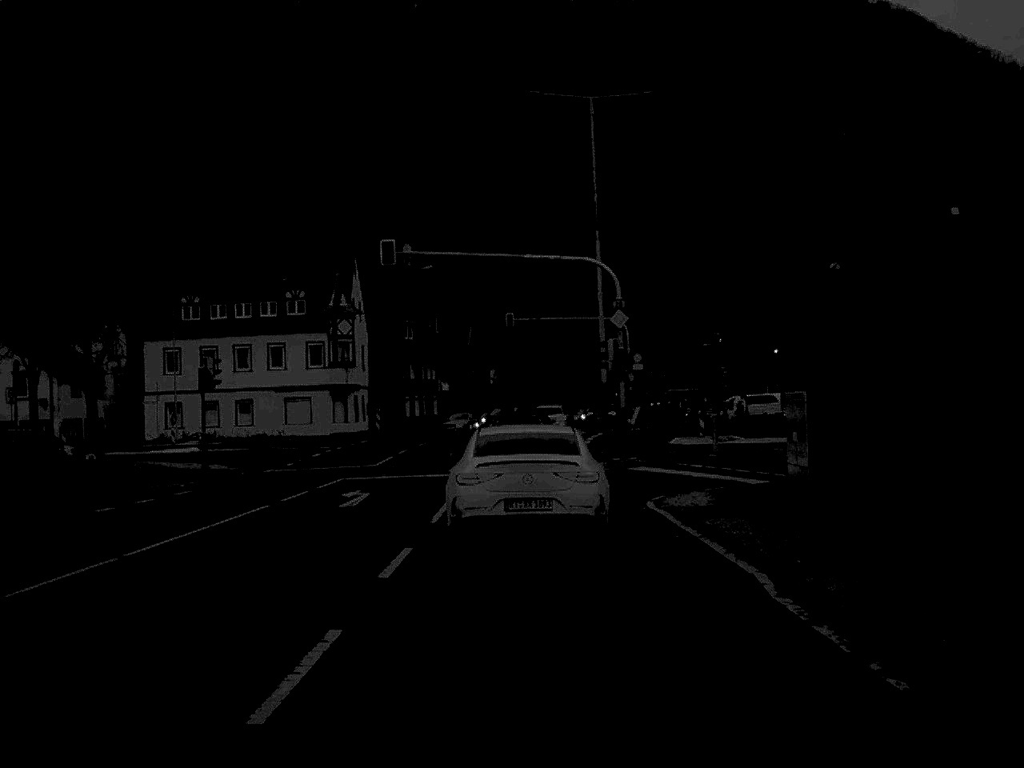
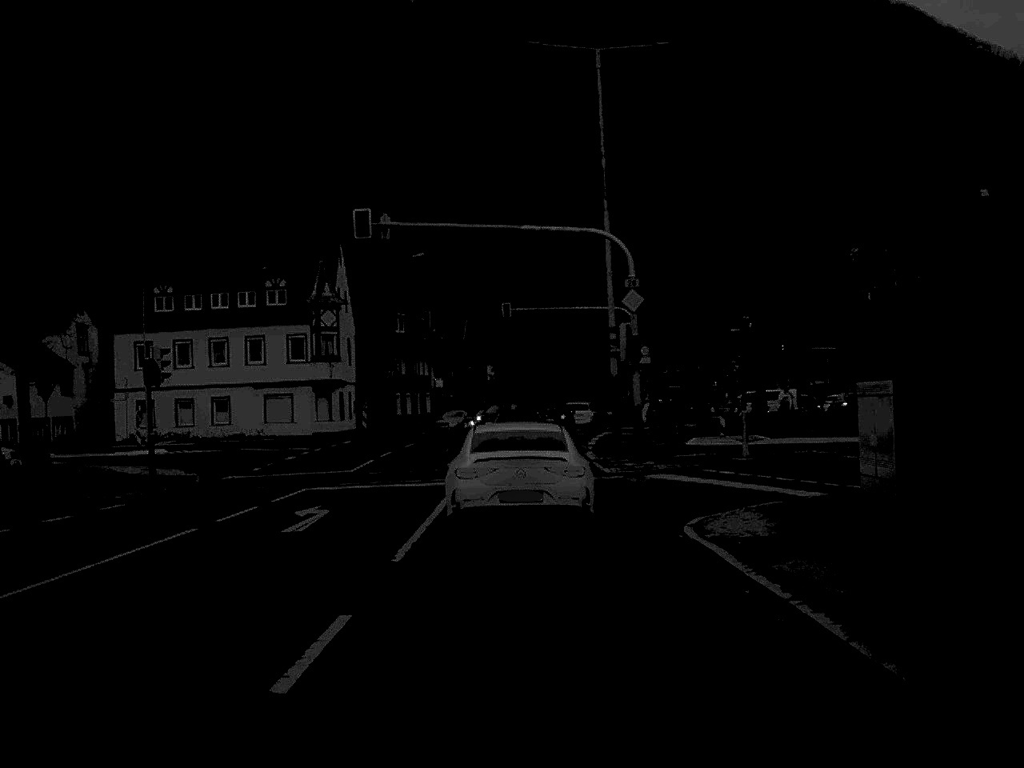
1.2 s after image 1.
(0.0, +5.1) m; 0°
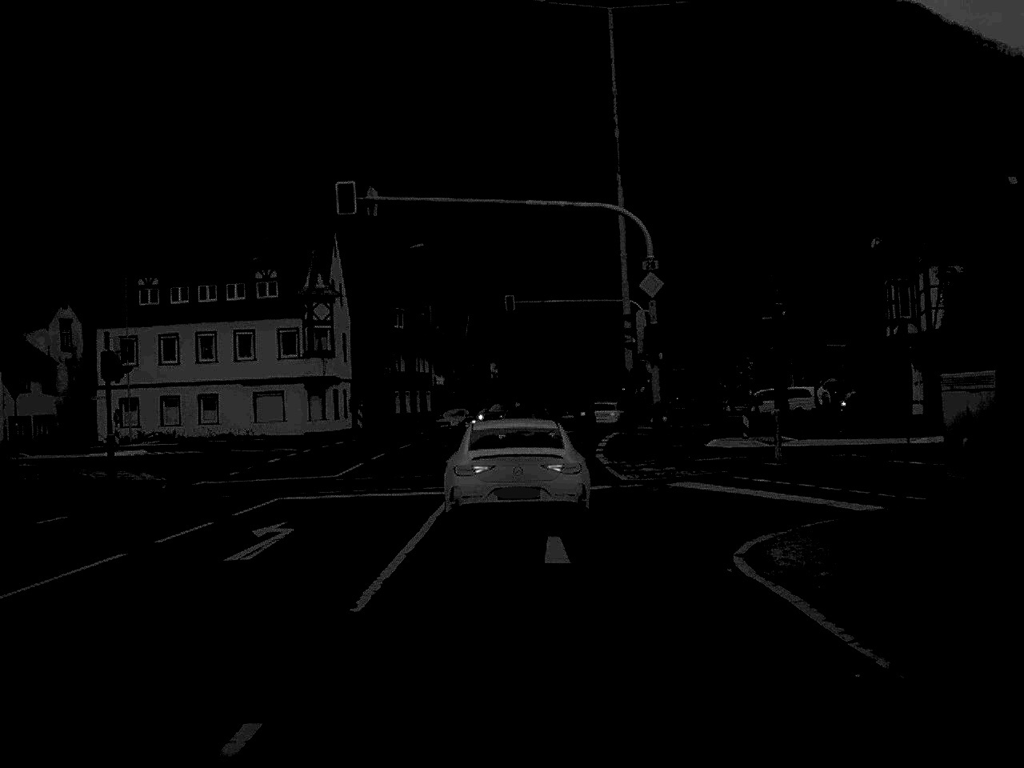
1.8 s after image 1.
(0.0, +3.5) m; 0°
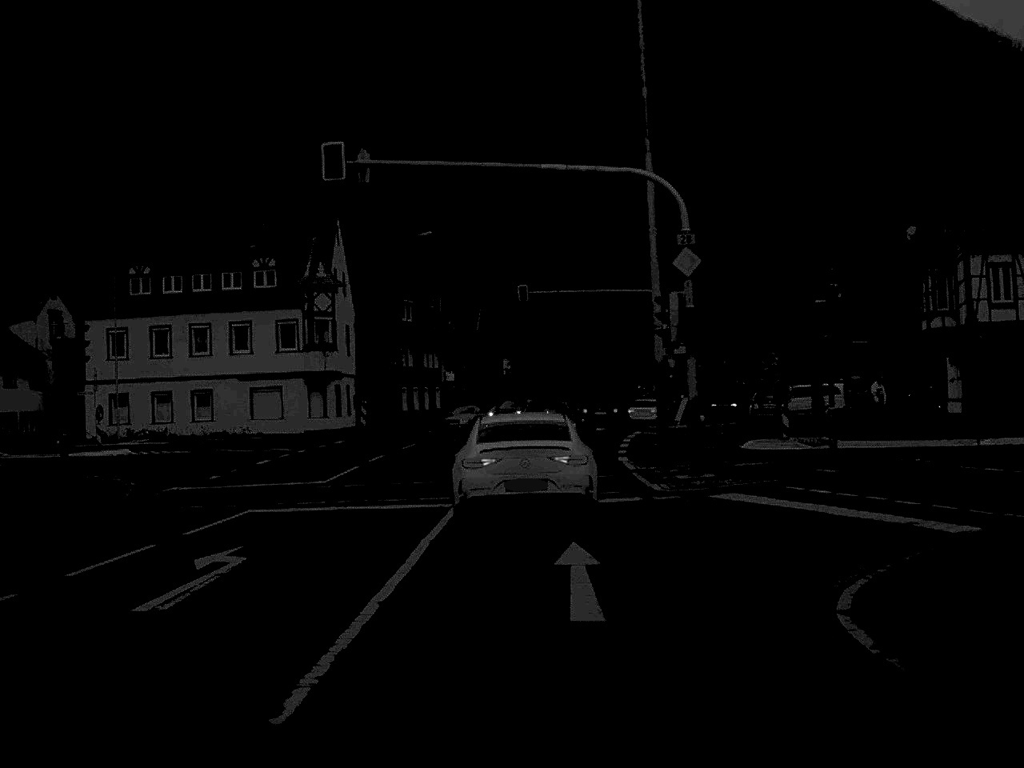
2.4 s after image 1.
(0.0, +3.7) m; -1°
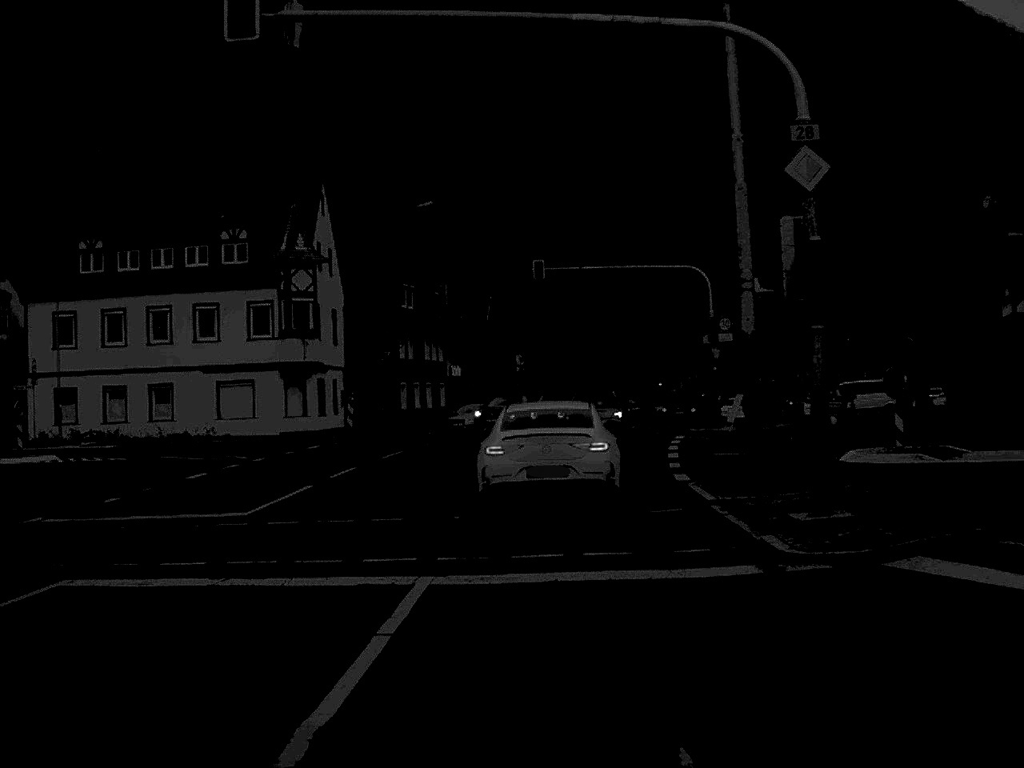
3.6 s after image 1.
(-0.1, +9.0) m; -1°
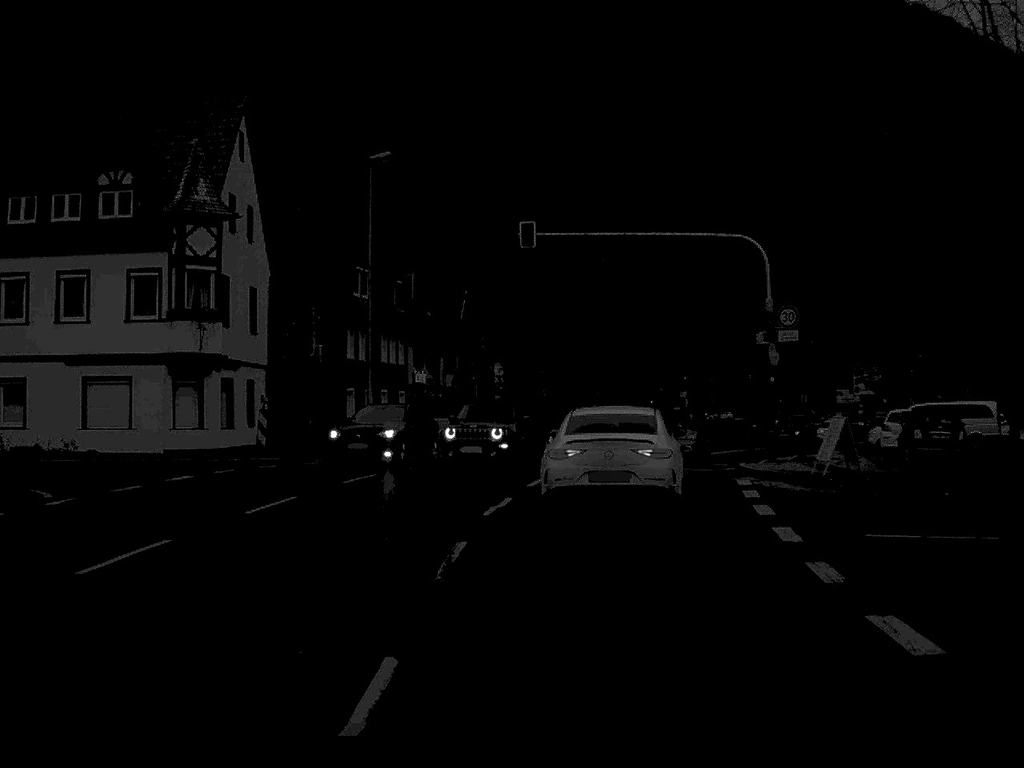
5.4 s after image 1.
(0.0, +13.7) m; +1°
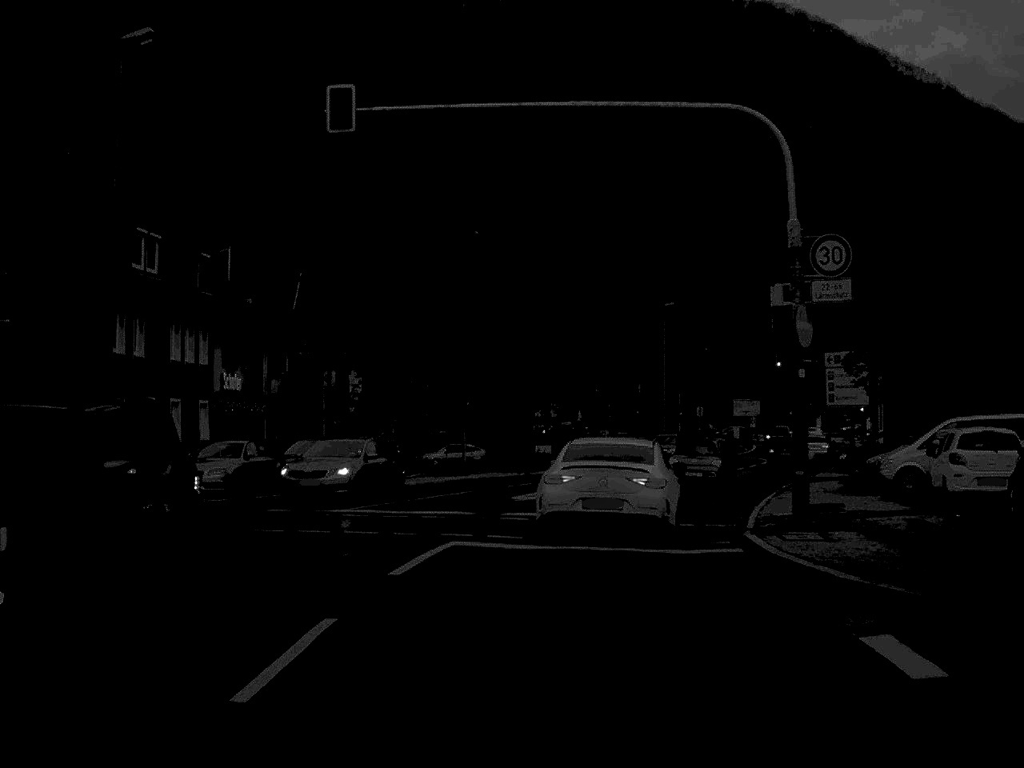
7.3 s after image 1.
(+0.8, +15.9) m; +6°
